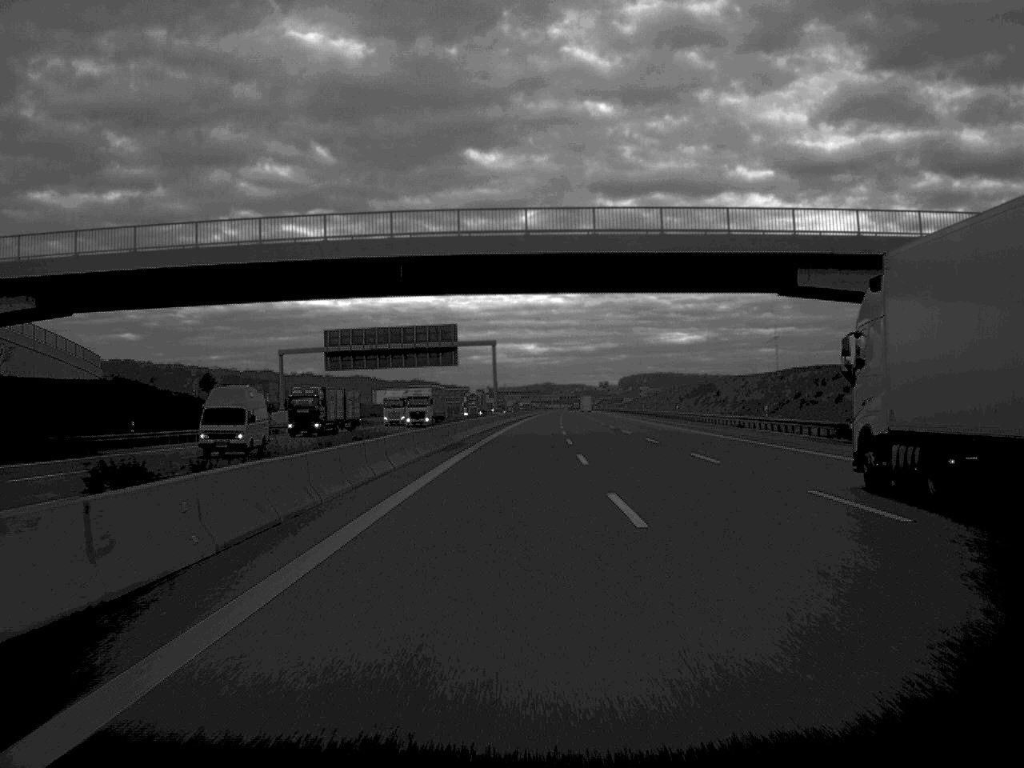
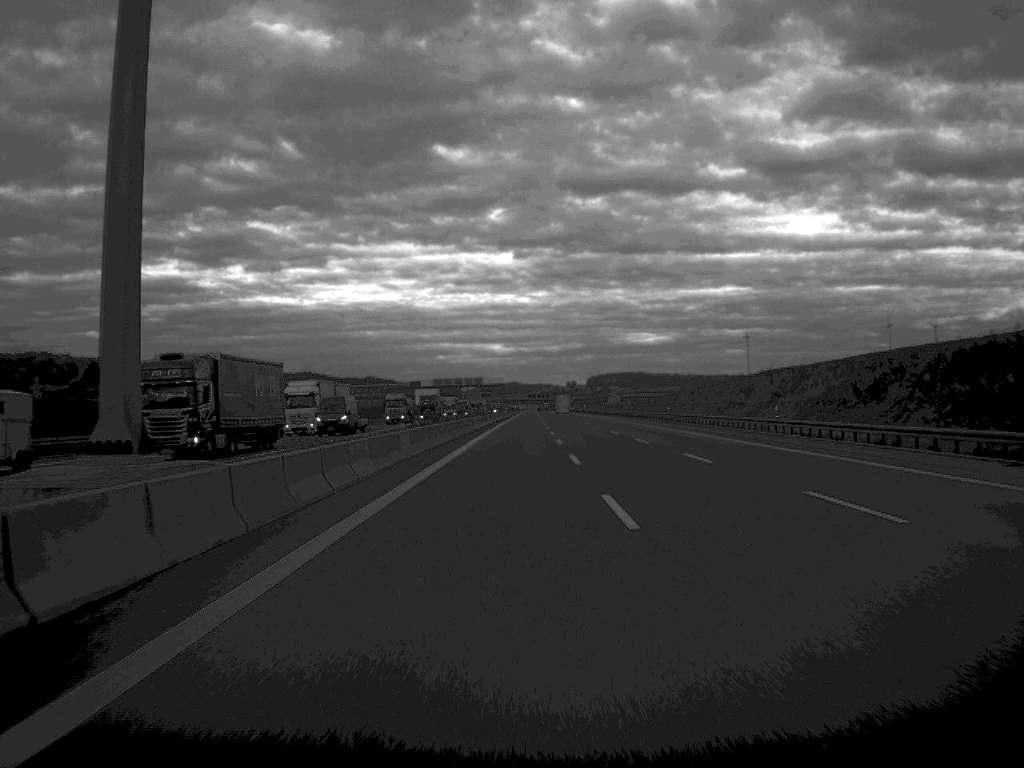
(+1.5, +106.6) m; +2°
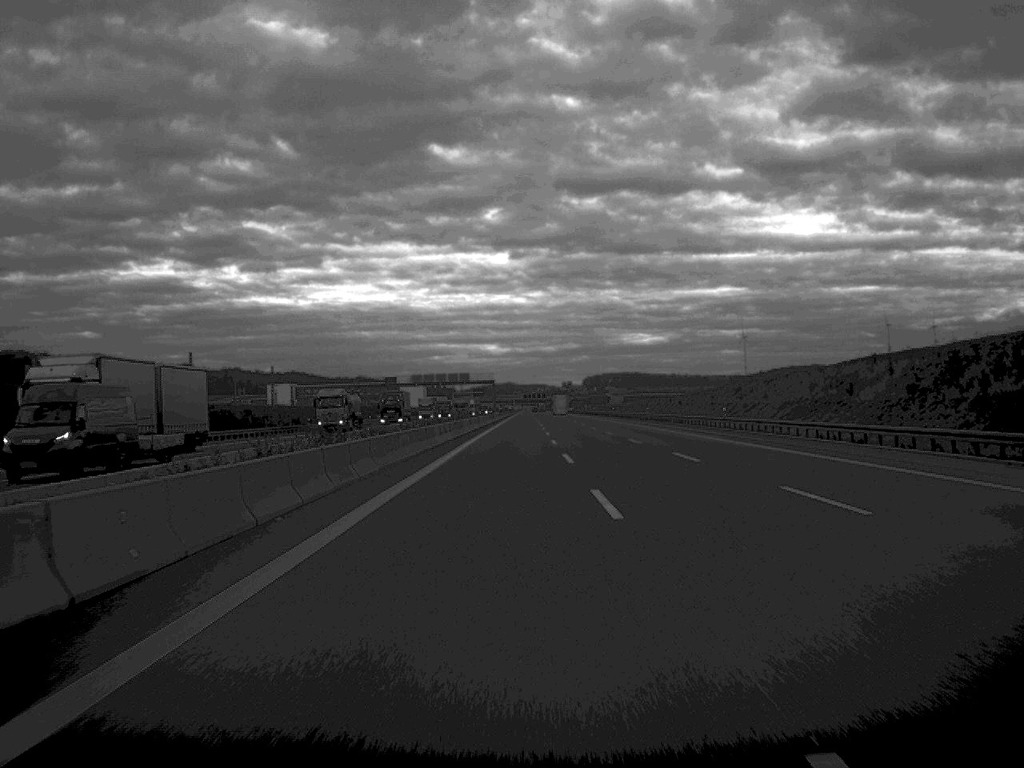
(+0.1, +34.3) m; 0°
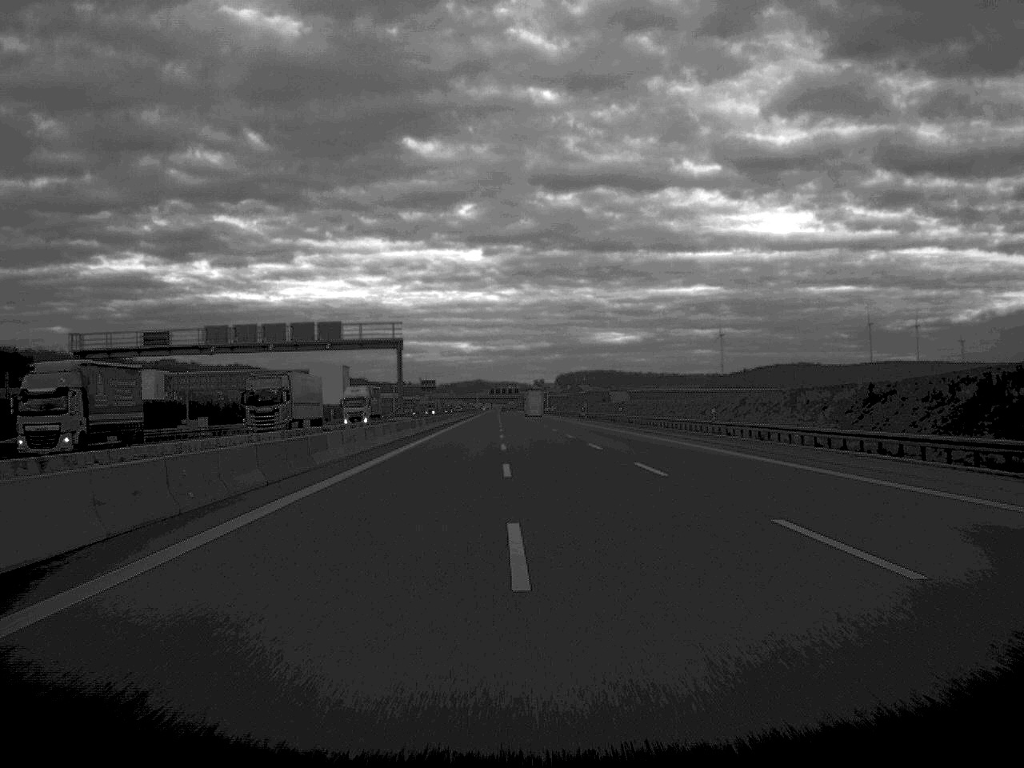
(+1.1, +111.8) m; +1°
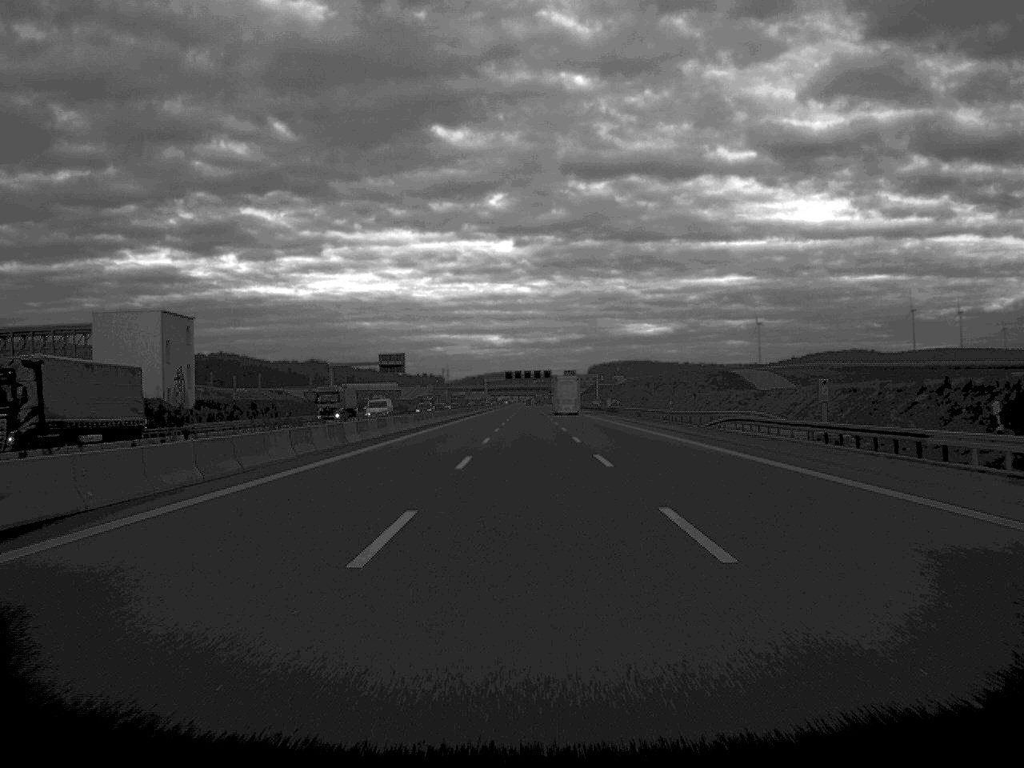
(-1.5, +140.1) m; -1°
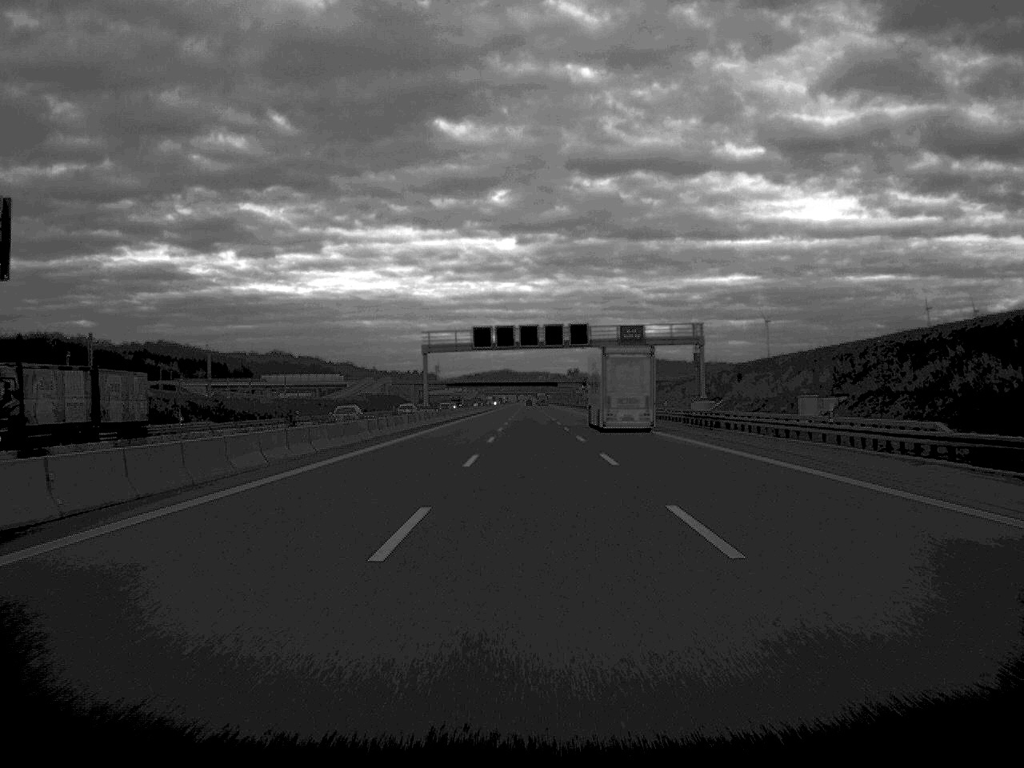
(-0.1, +140.8) m; 0°
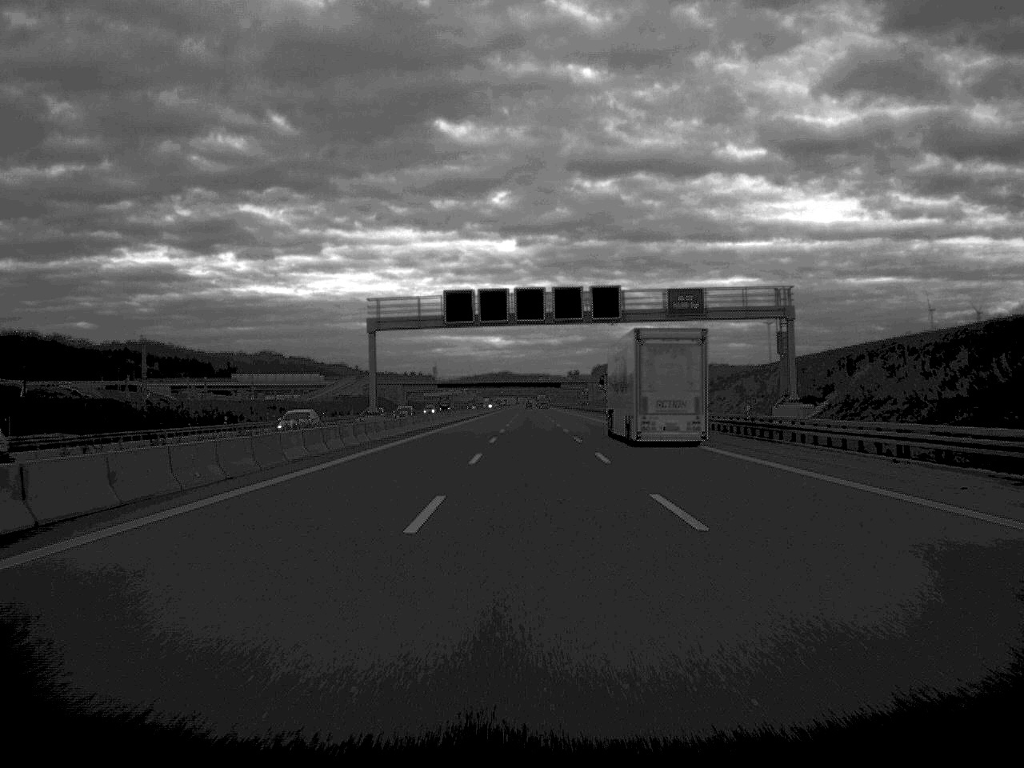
(0.0, +32.7) m; 0°
